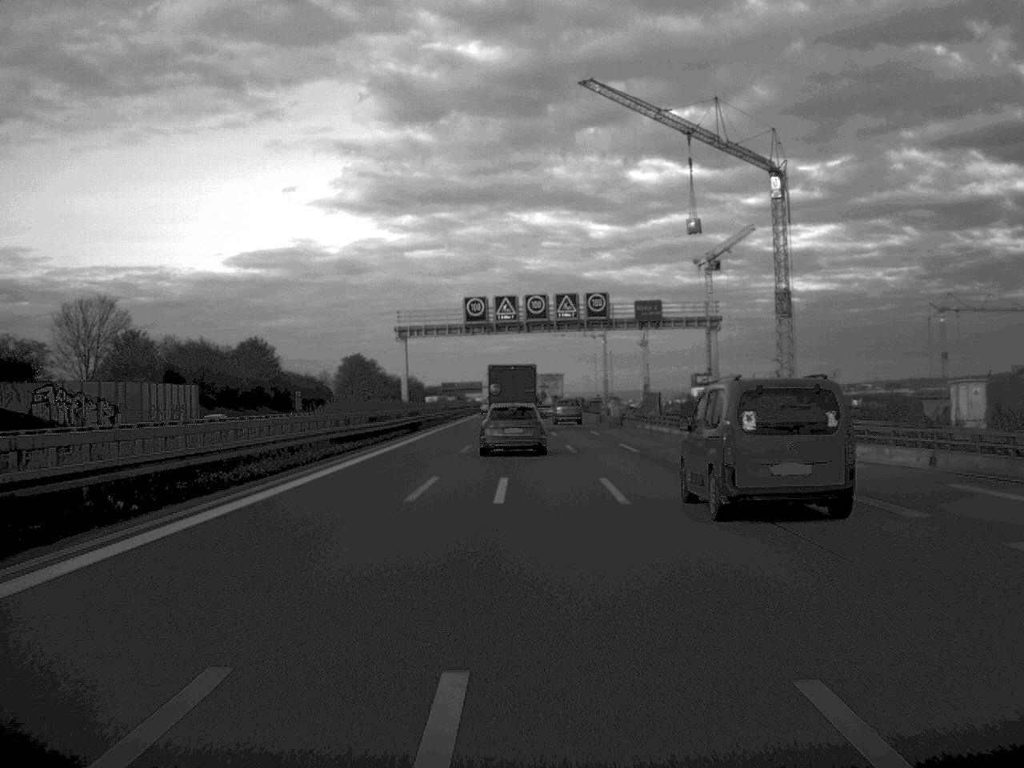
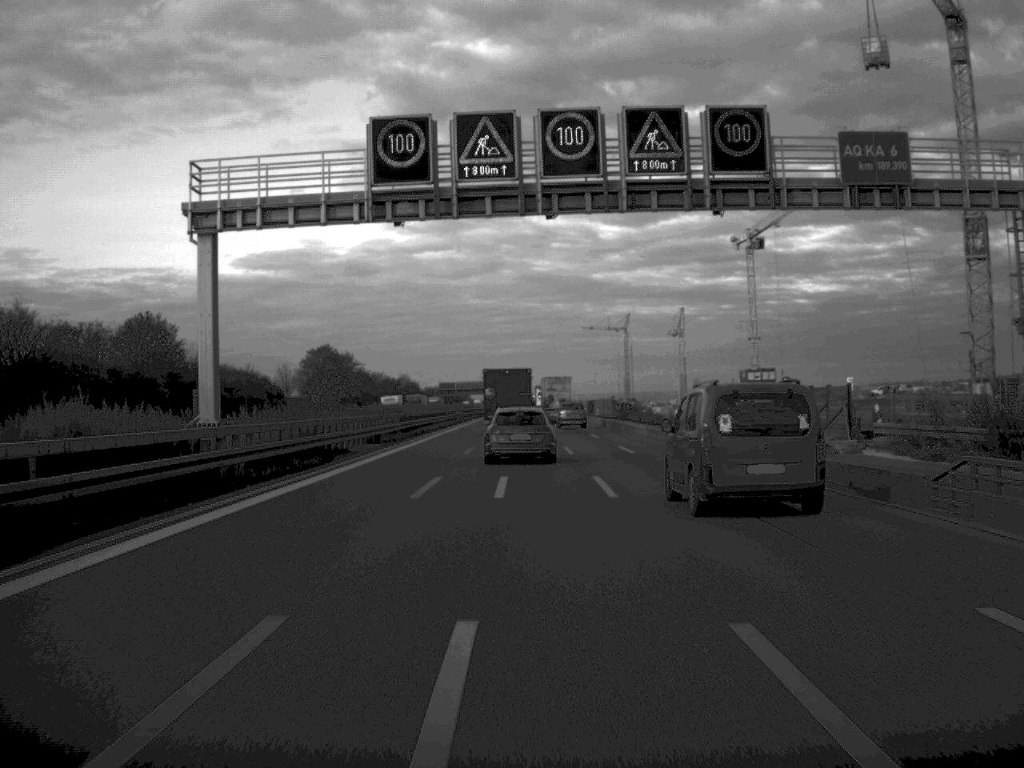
(-0.2, +52.1) m; 0°
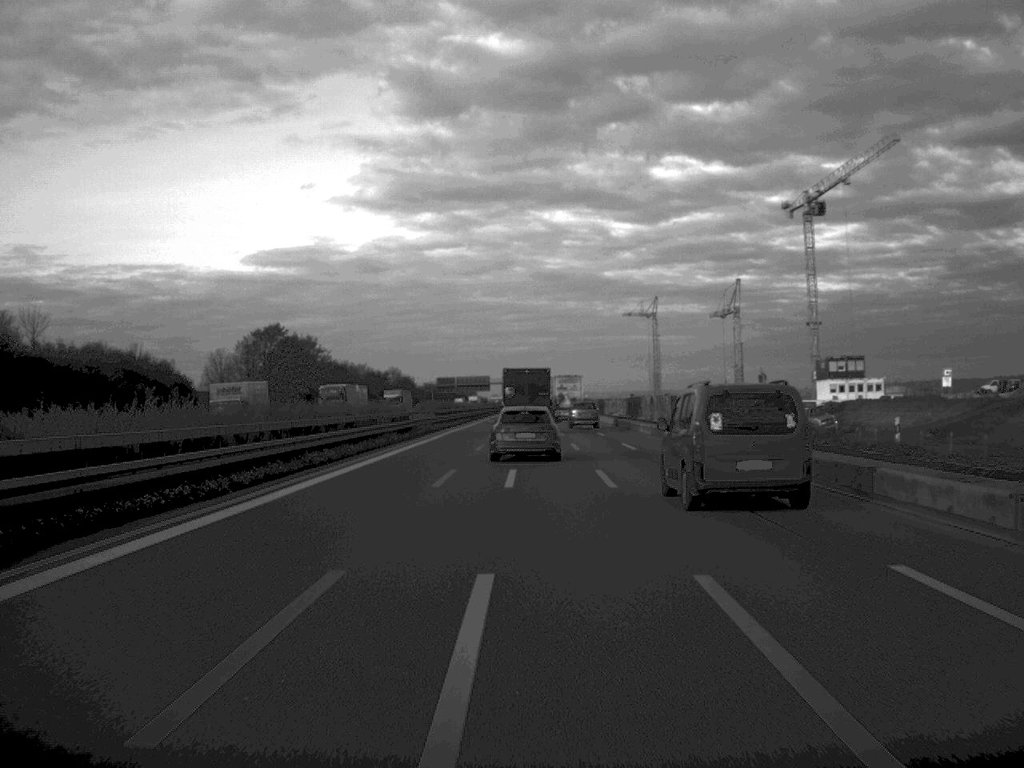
(-0.2, +51.3) m; 0°
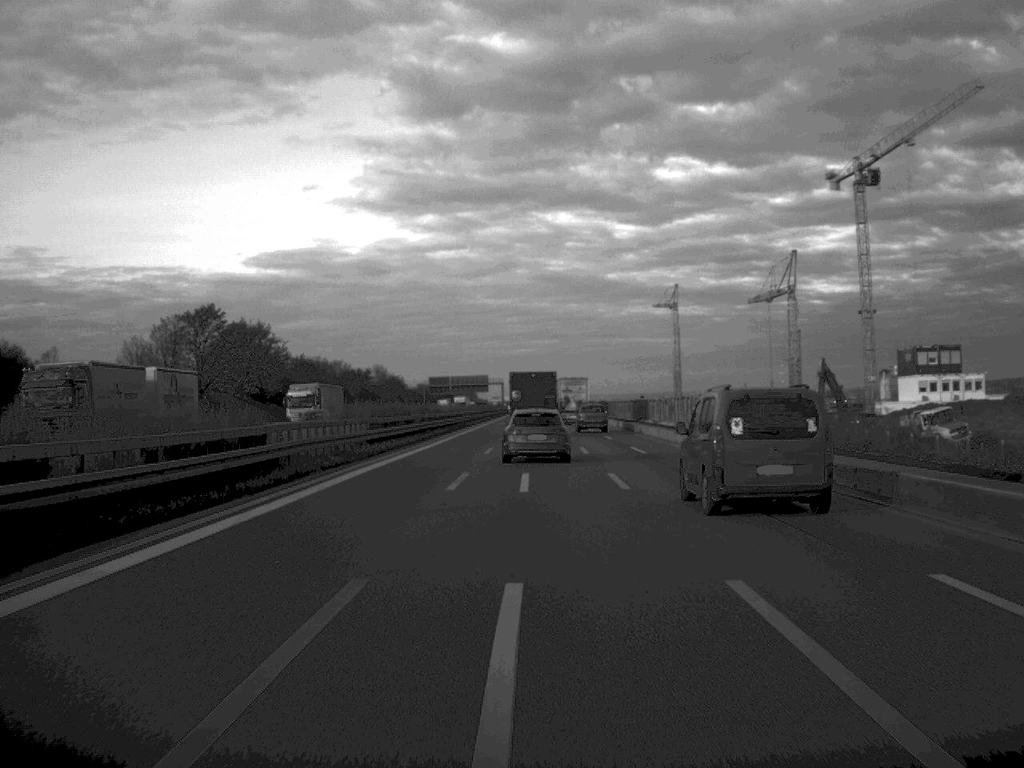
(-0.1, +36.3) m; 0°
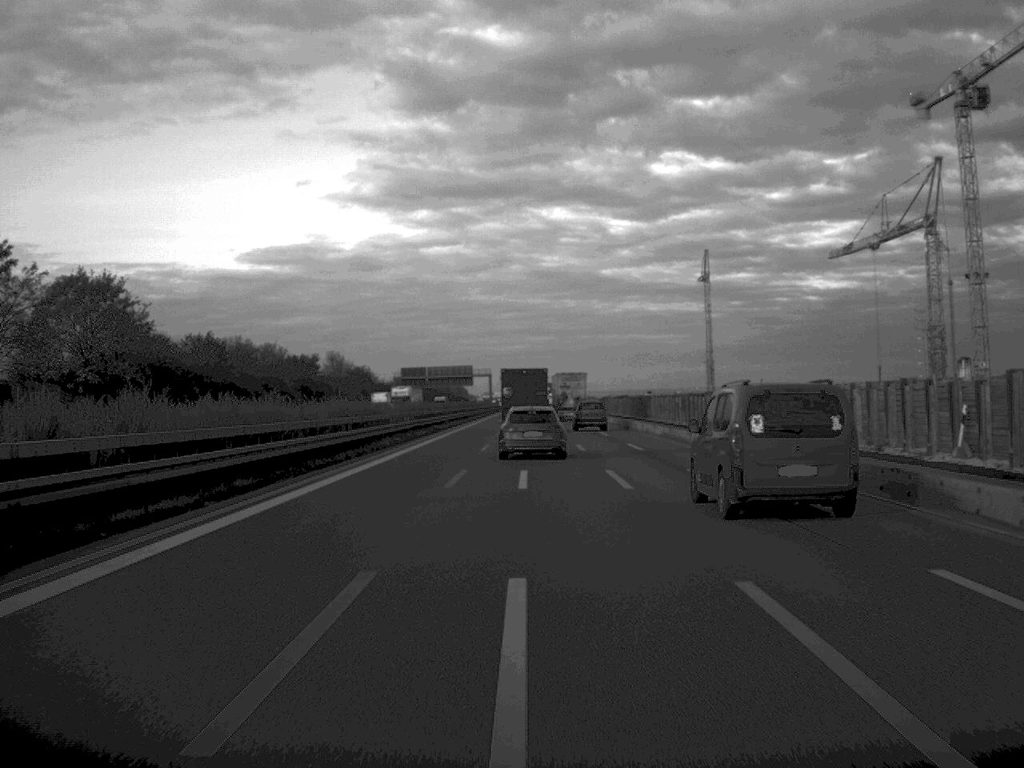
(+0.2, +53.8) m; 0°
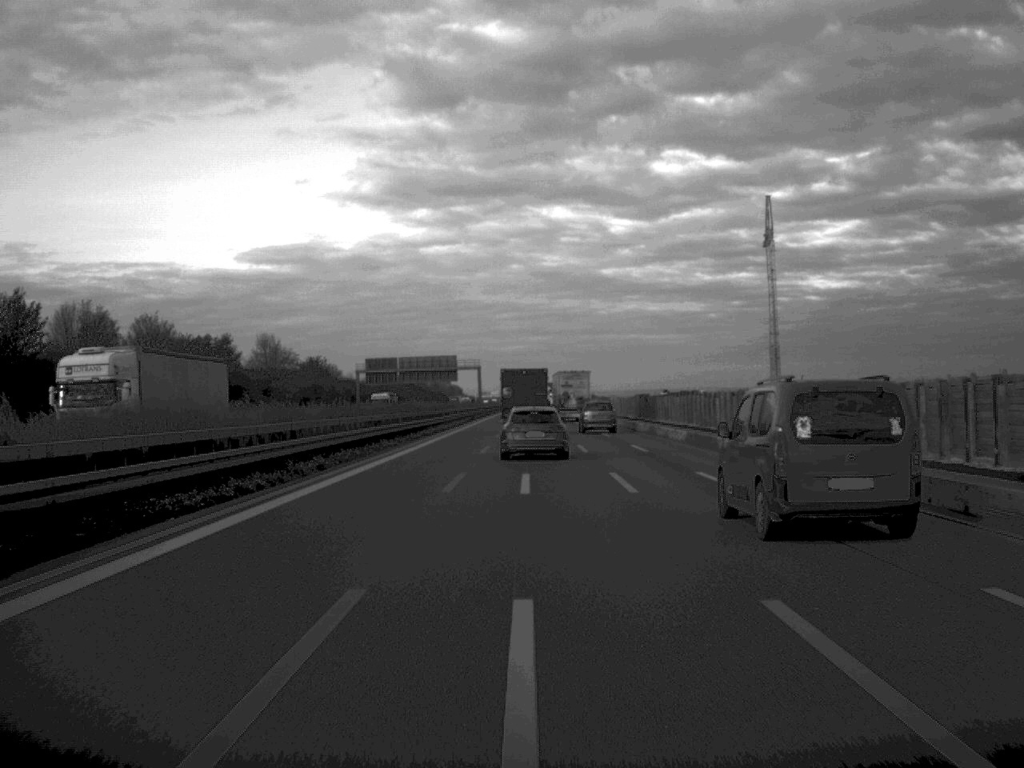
(0.0, +55.0) m; 0°
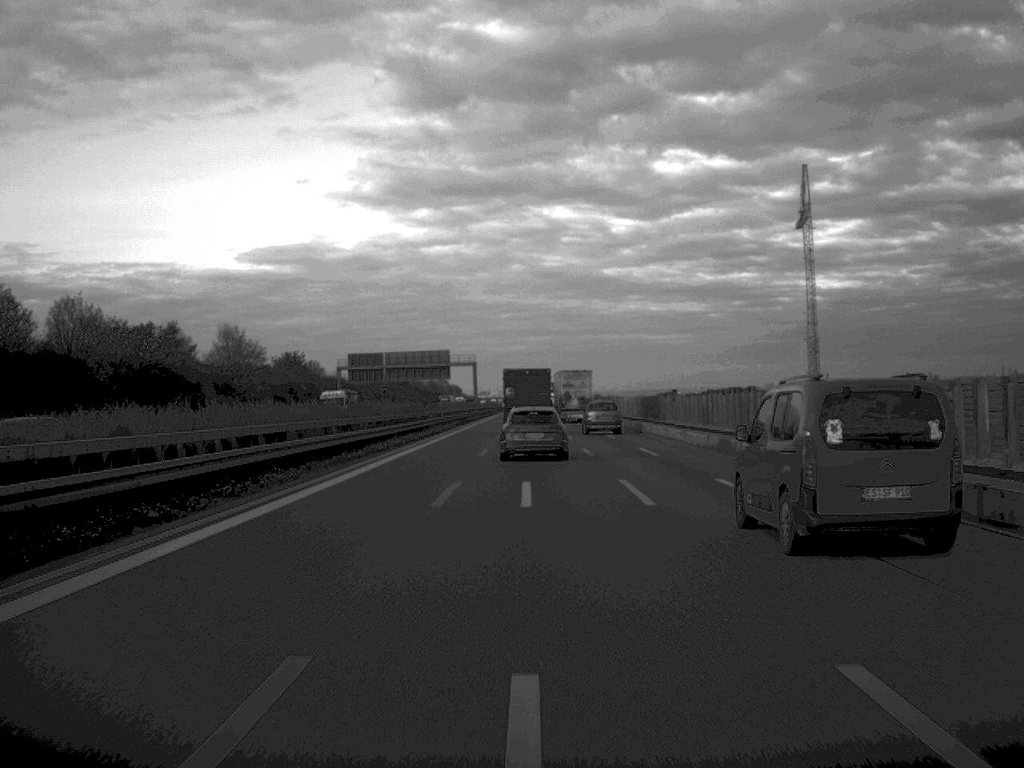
(0.0, +20.5) m; 0°
